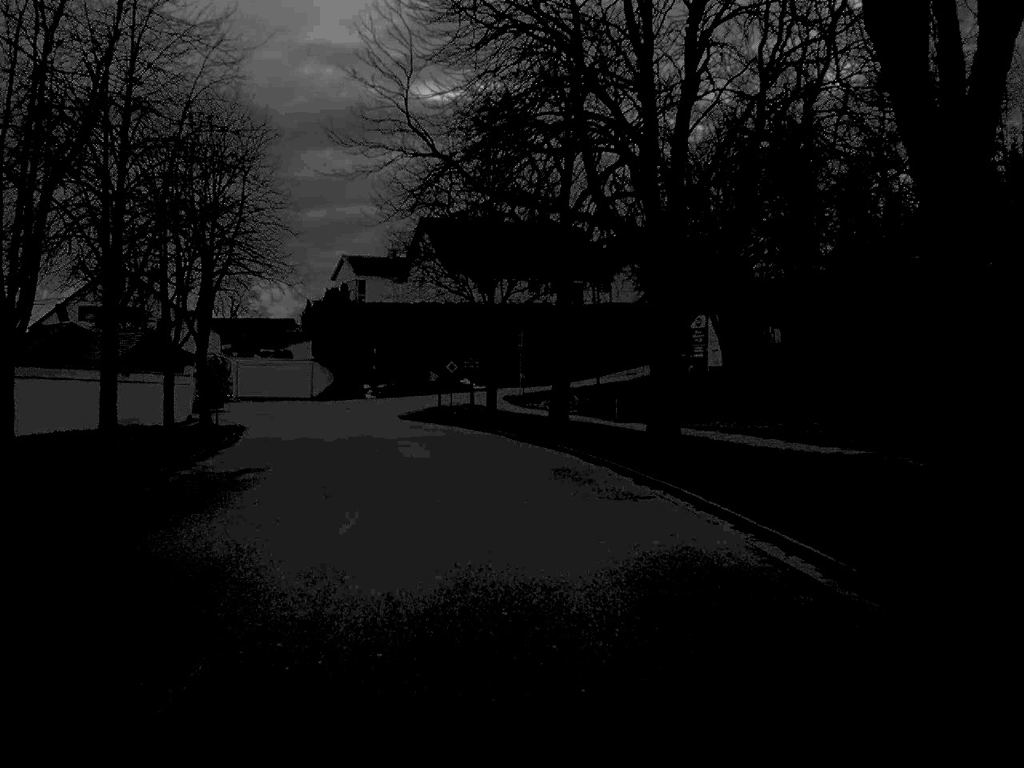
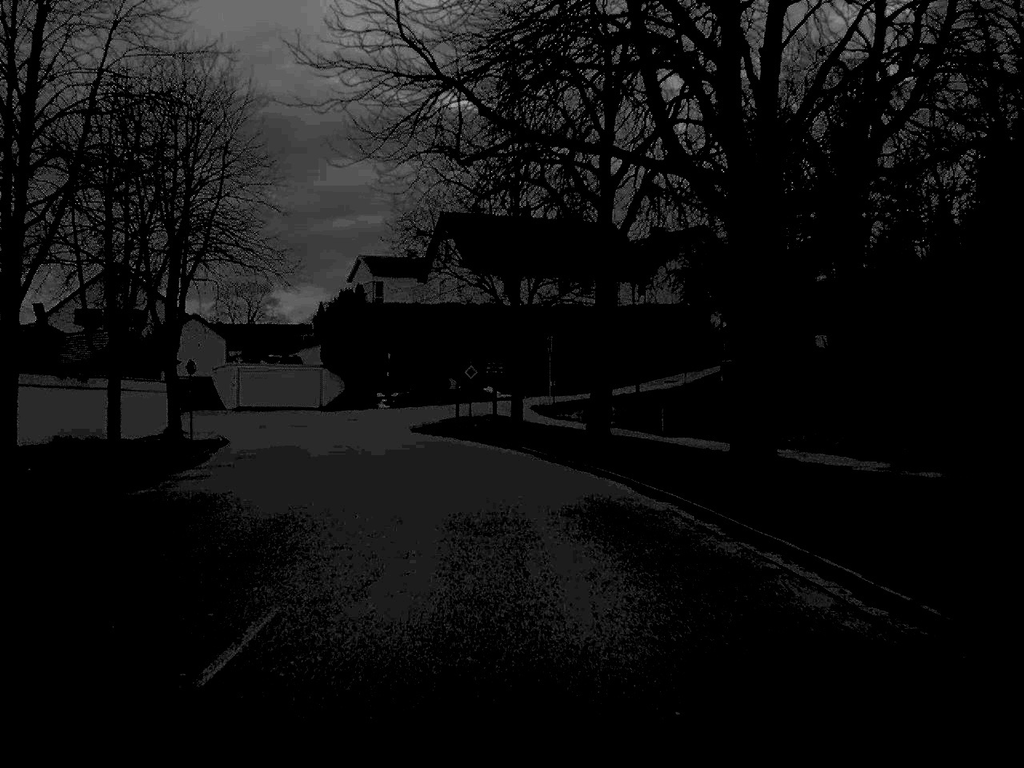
(-0.1, +7.3) m; -1°
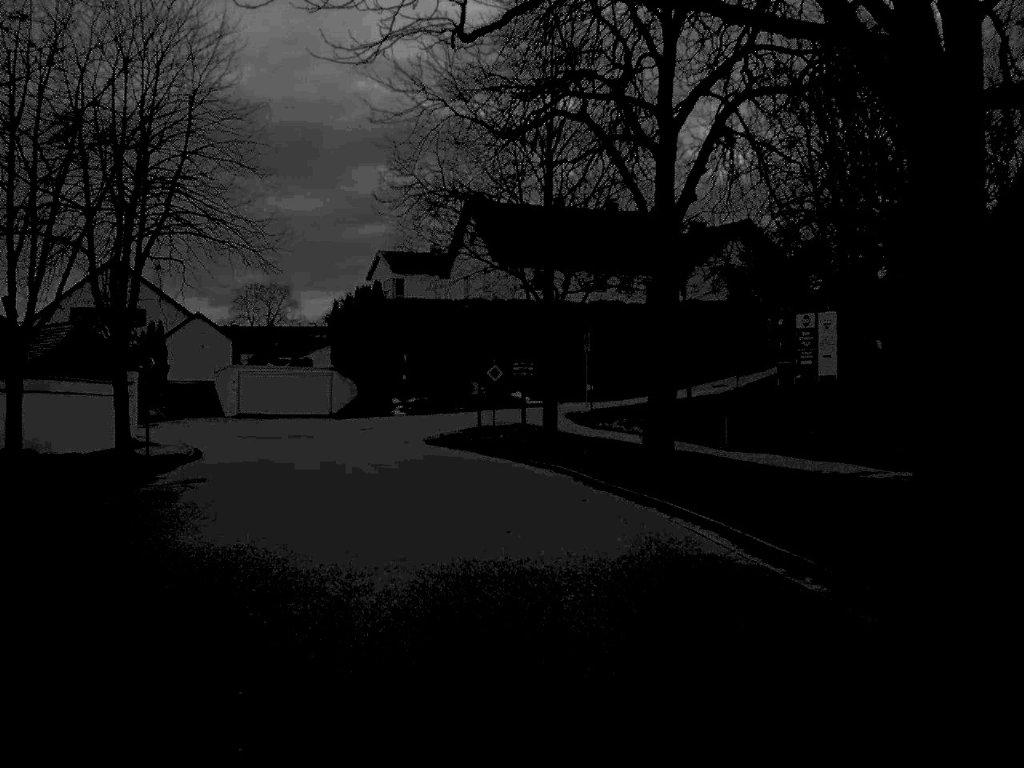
(-0.1, +7.6) m; -1°
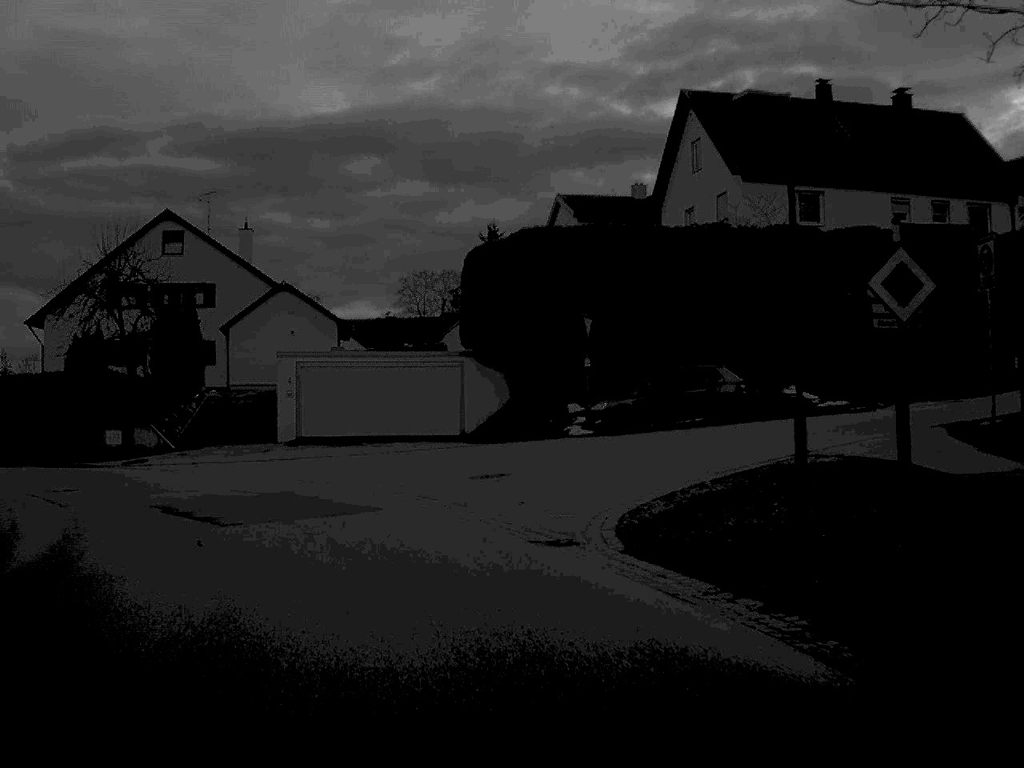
(-1.9, +29.4) m; -9°
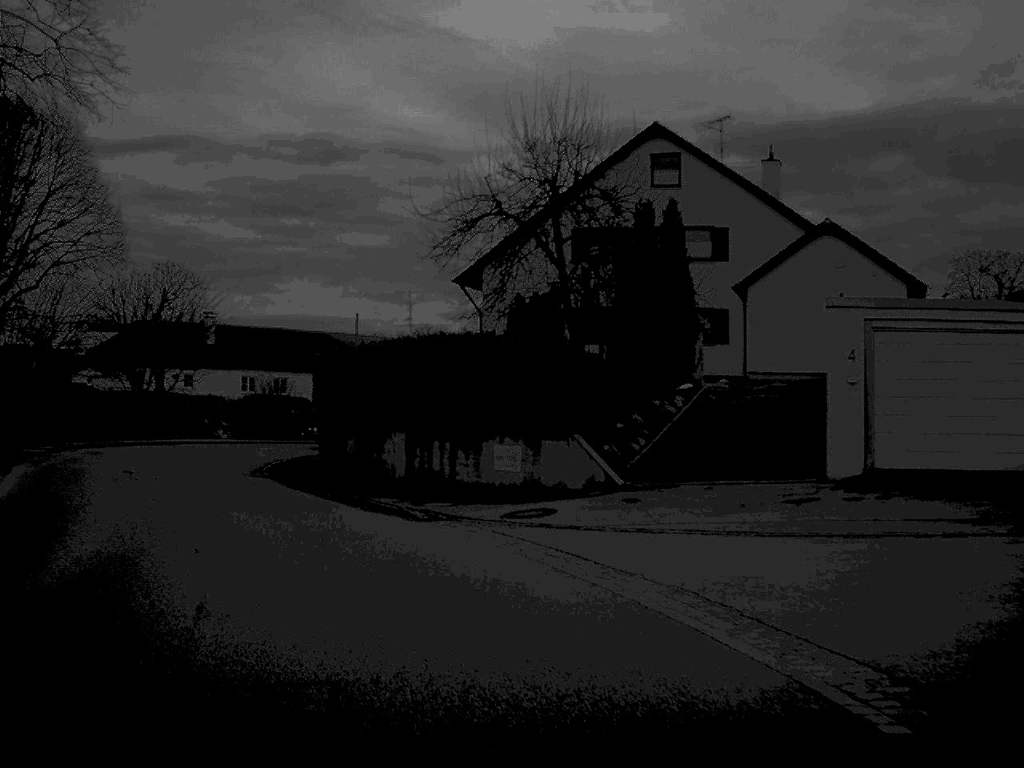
(-3.4, +18.8) m; -24°
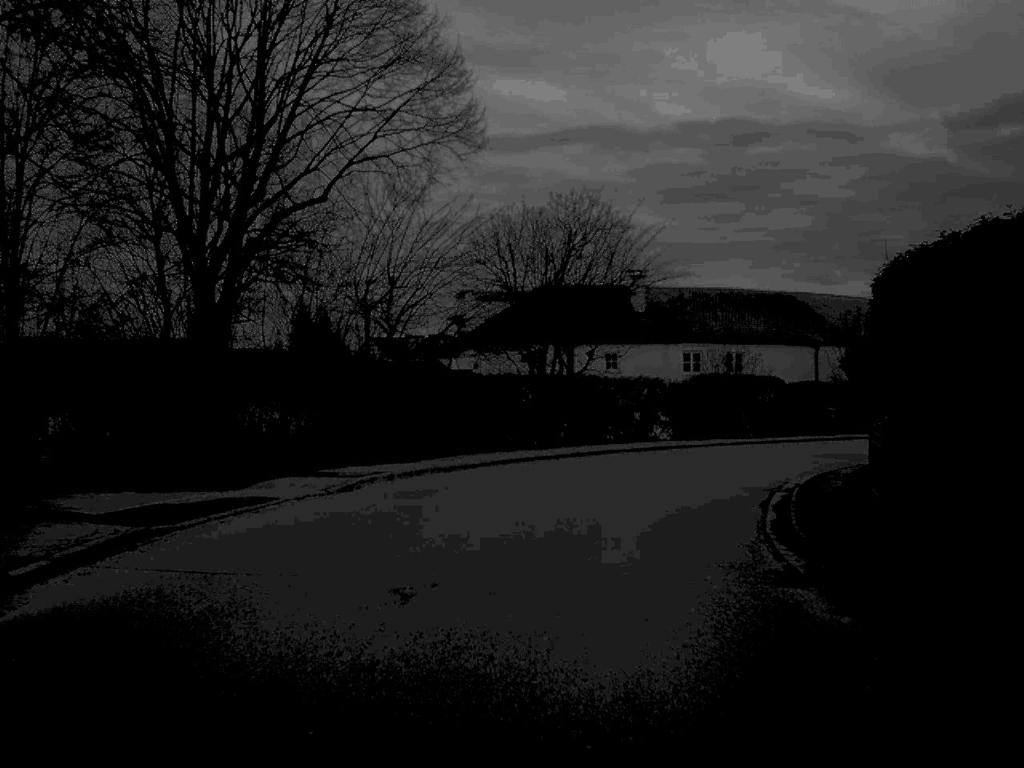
(-4.3, +19.6) m; -18°
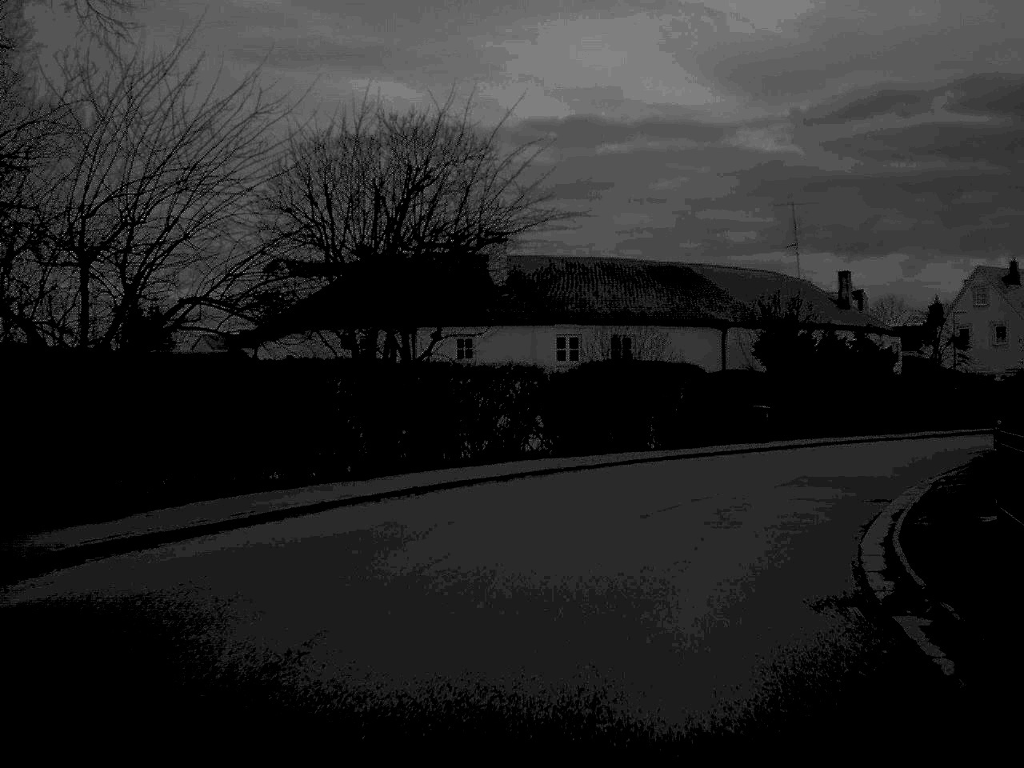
(+0.6, +13.2) m; +7°
